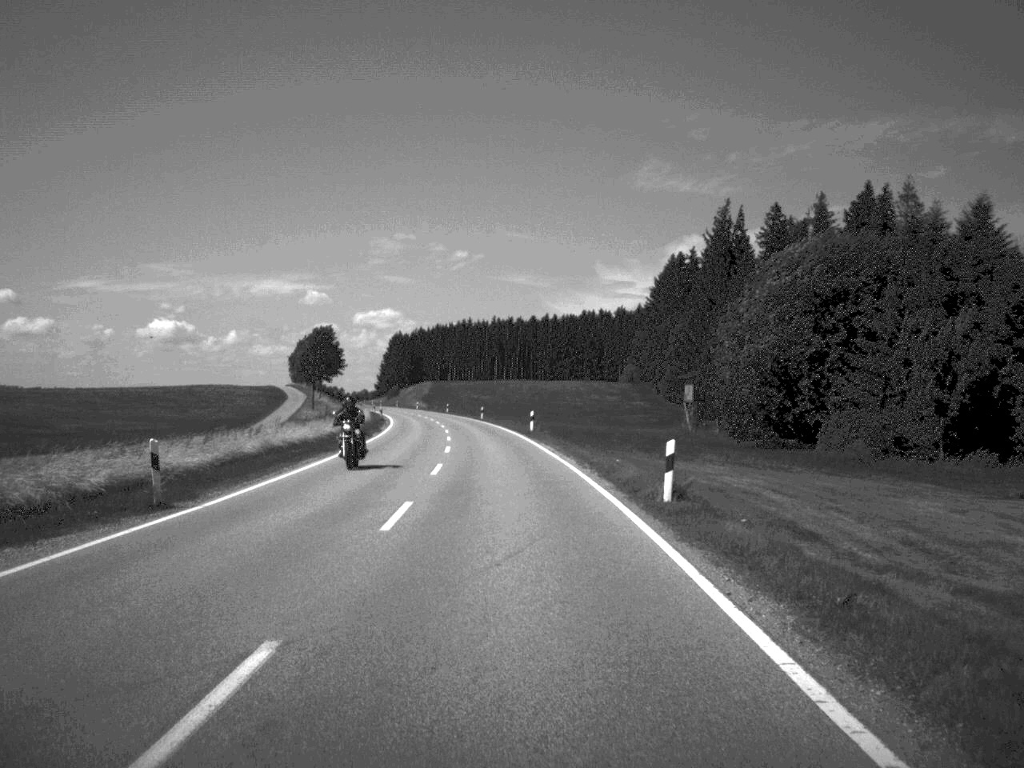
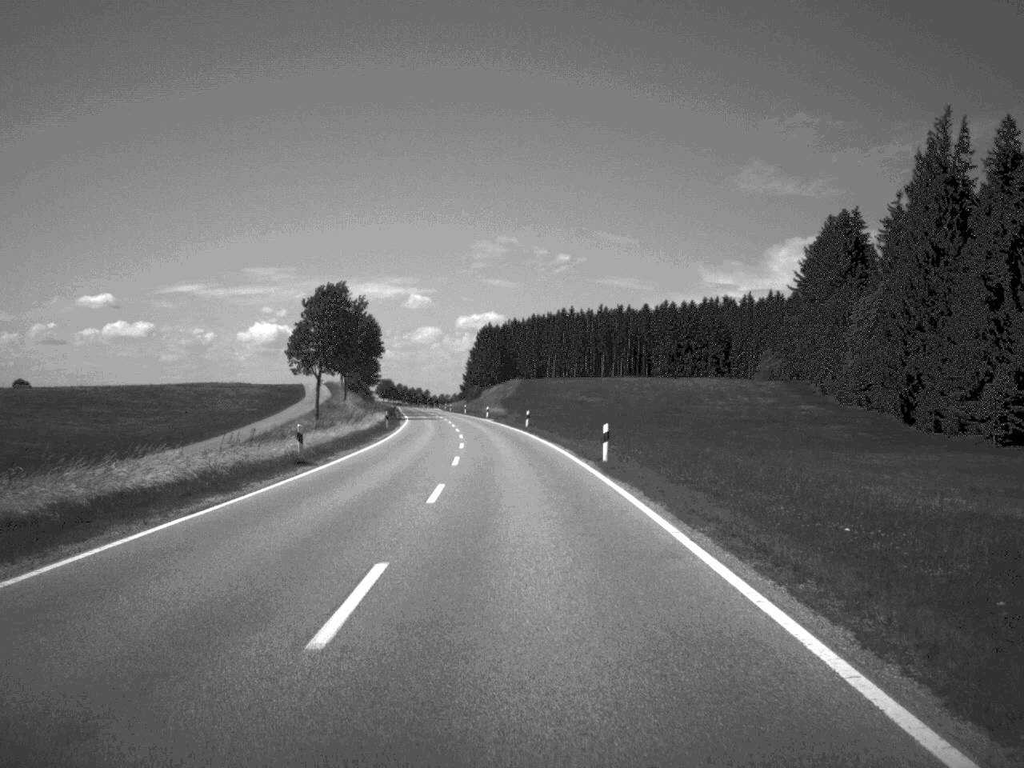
(-2.8, +65.7) m; -5°
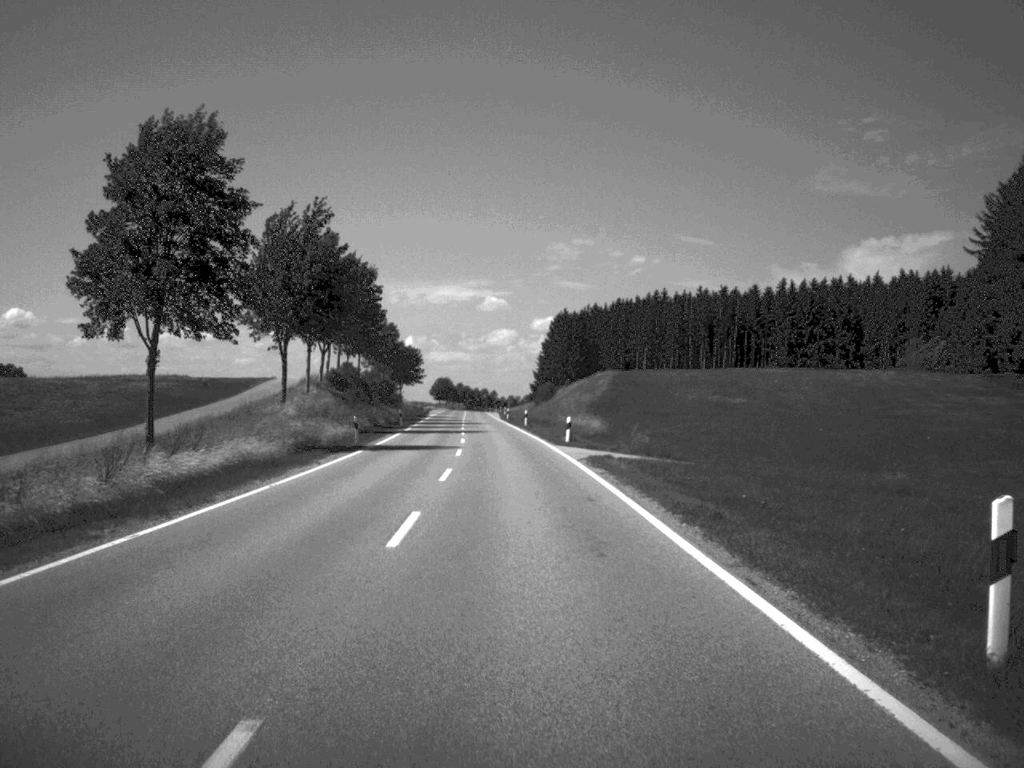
(-2.2, +64.1) m; -4°
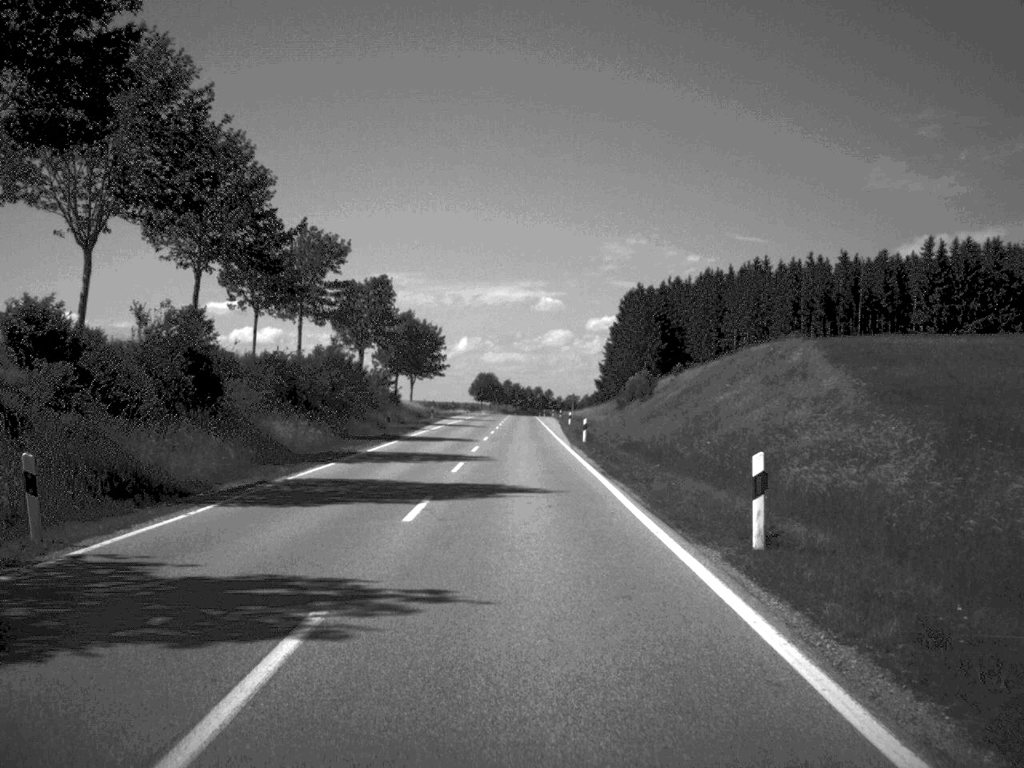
(-1.9, +66.9) m; -3°
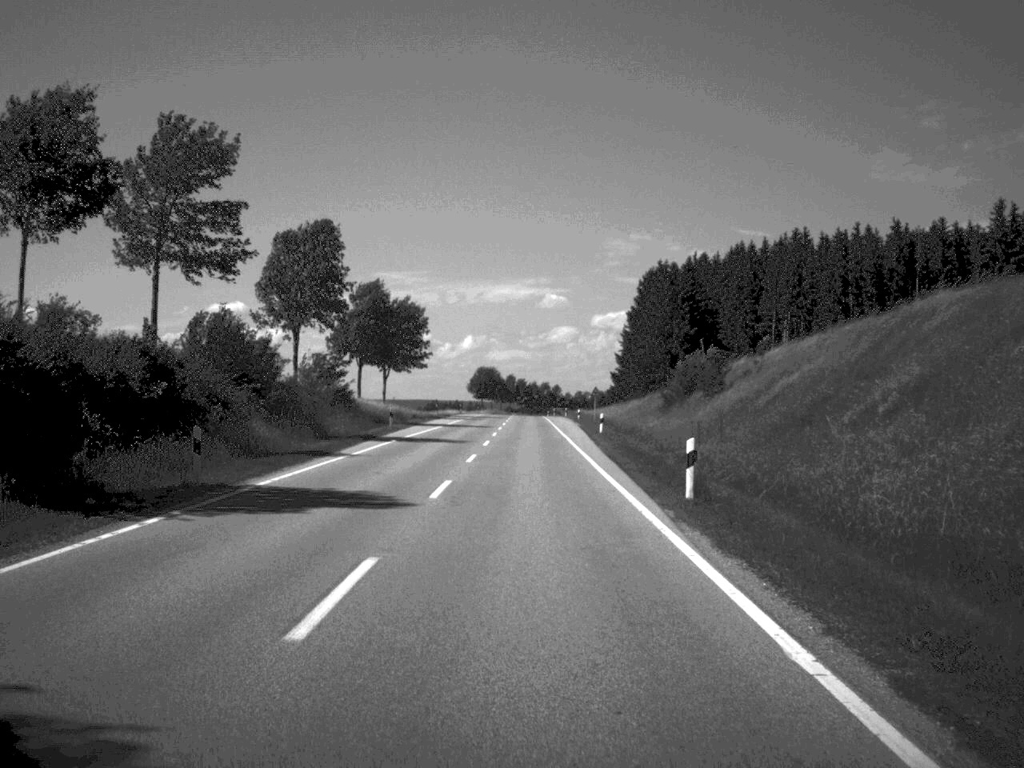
(-0.1, +31.7) m; 0°
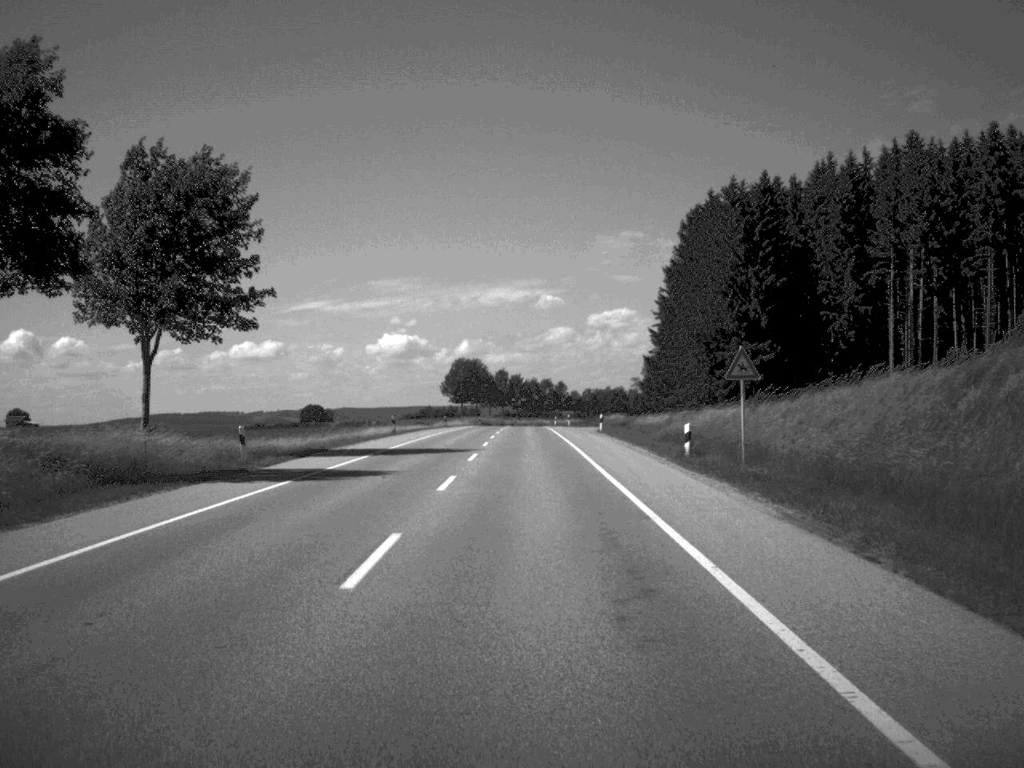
(0.0, +67.6) m; 0°
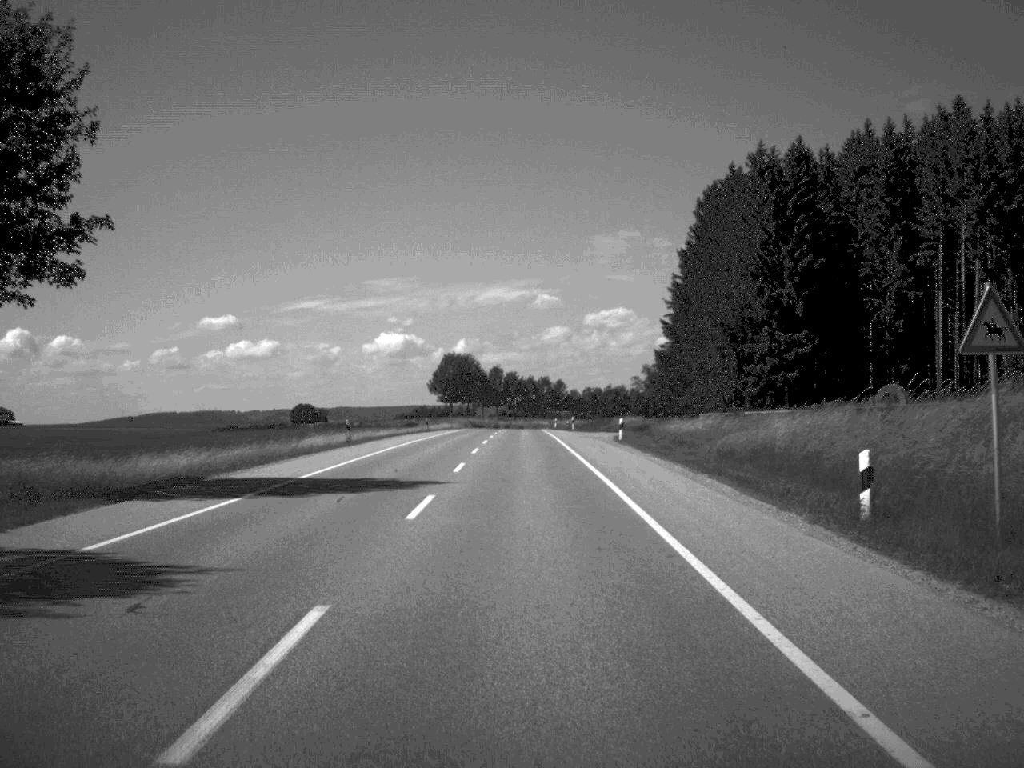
(0.0, +16.7) m; 0°
